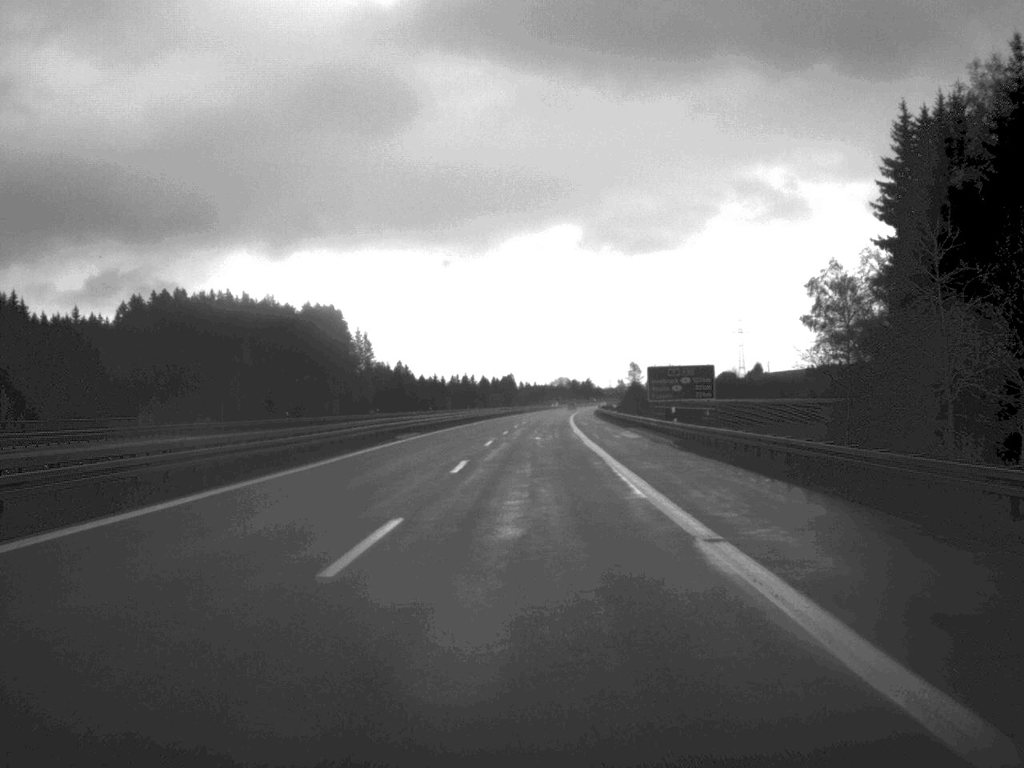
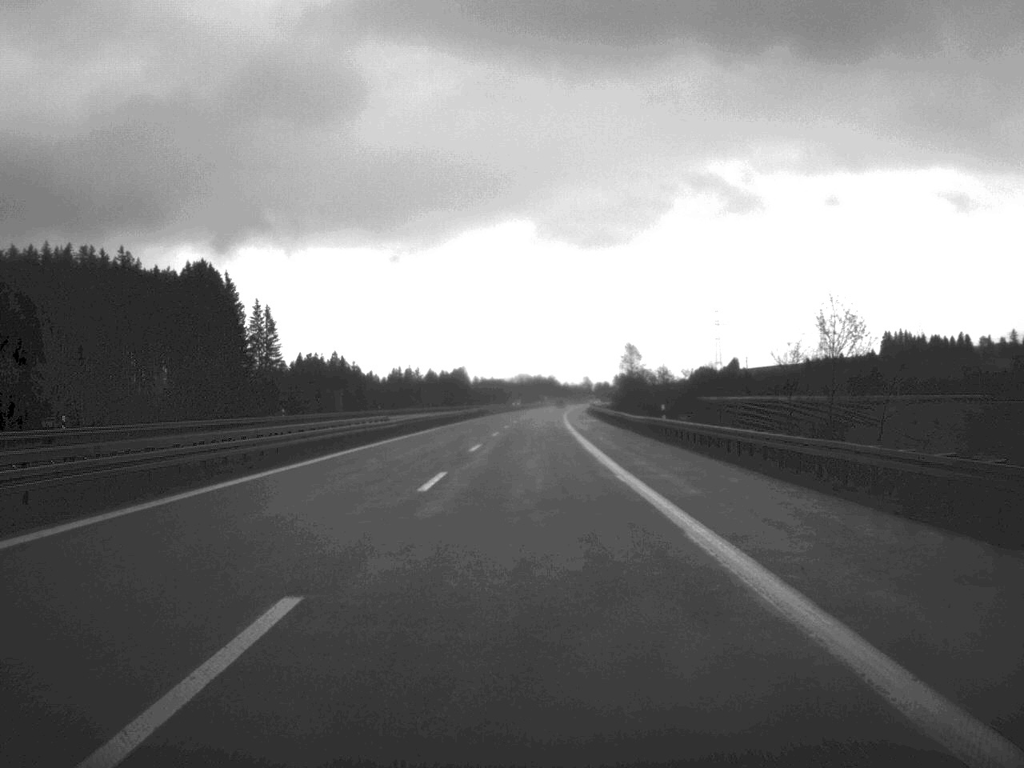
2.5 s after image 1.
(+1.4, +96.1) m; +2°
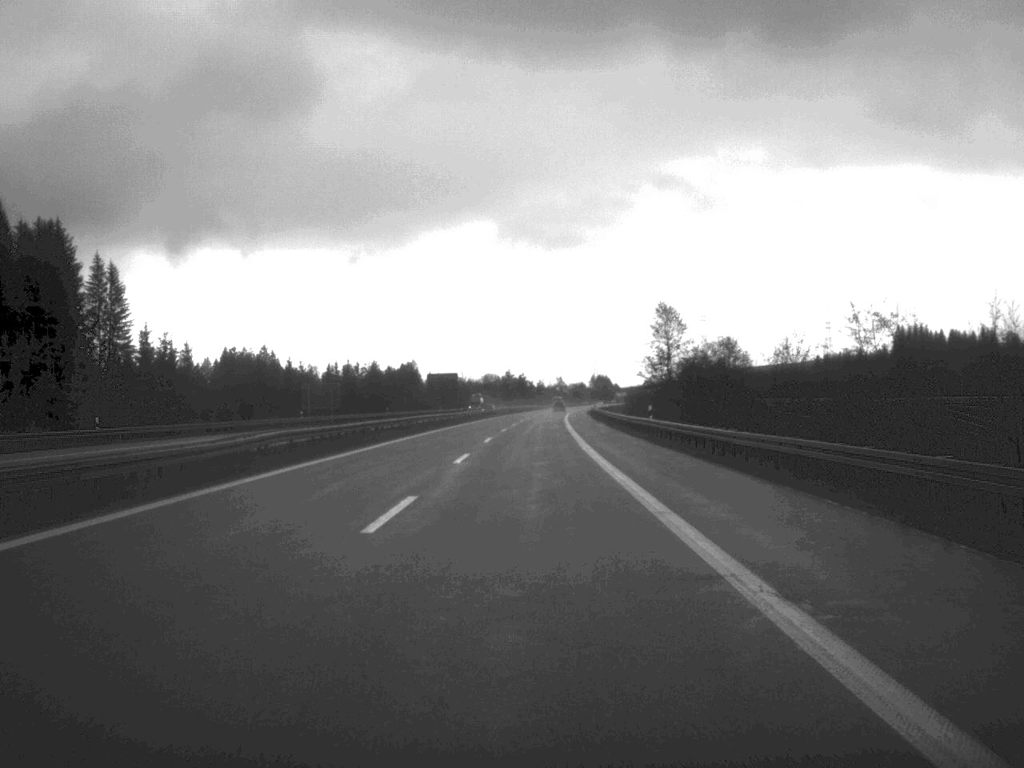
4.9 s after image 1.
(+1.1, +95.3) m; +1°
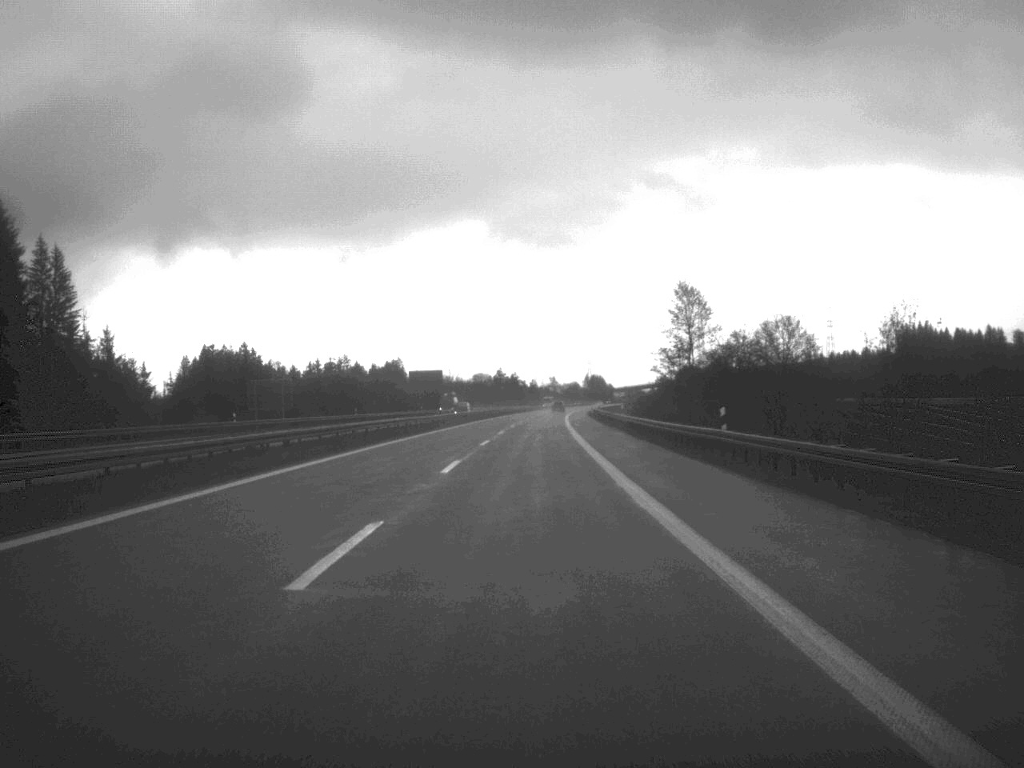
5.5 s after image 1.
(+0.1, +22.3) m; 0°
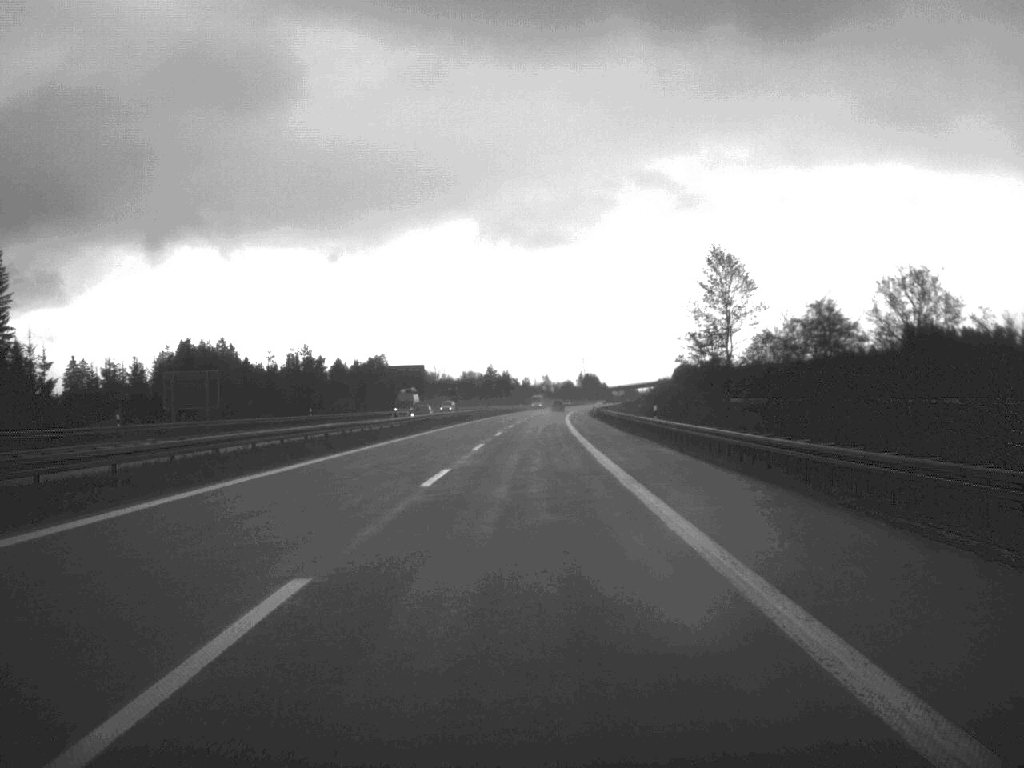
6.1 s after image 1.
(+0.1, +23.3) m; 0°
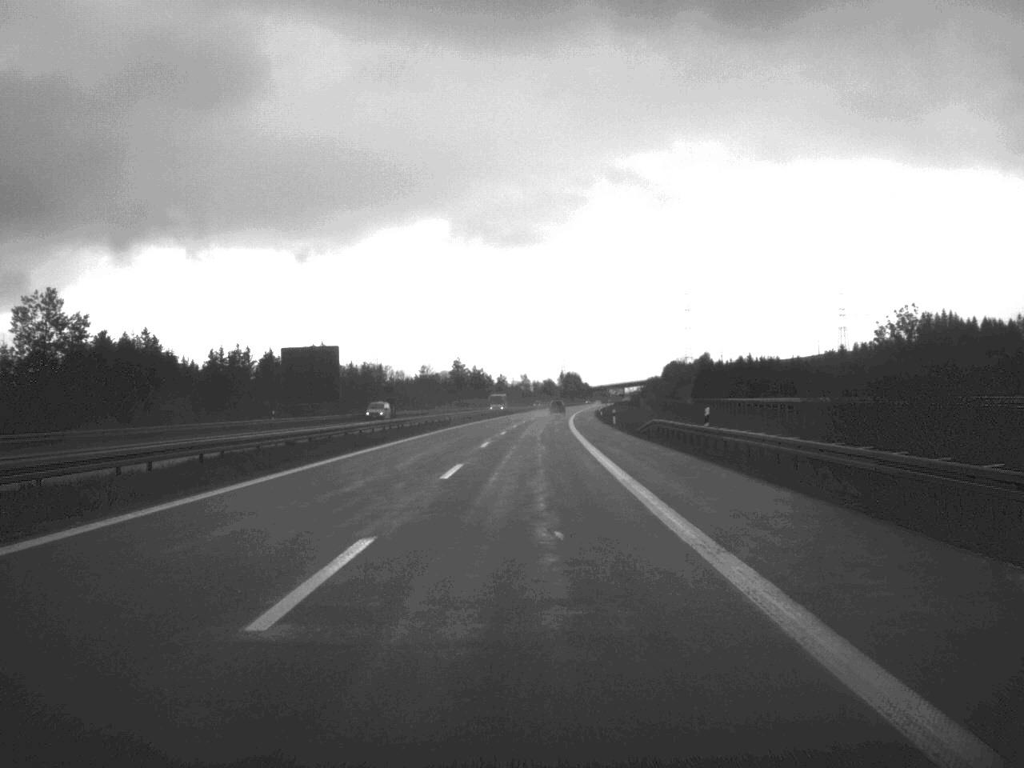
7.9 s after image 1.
(+0.6, +67.5) m; +1°
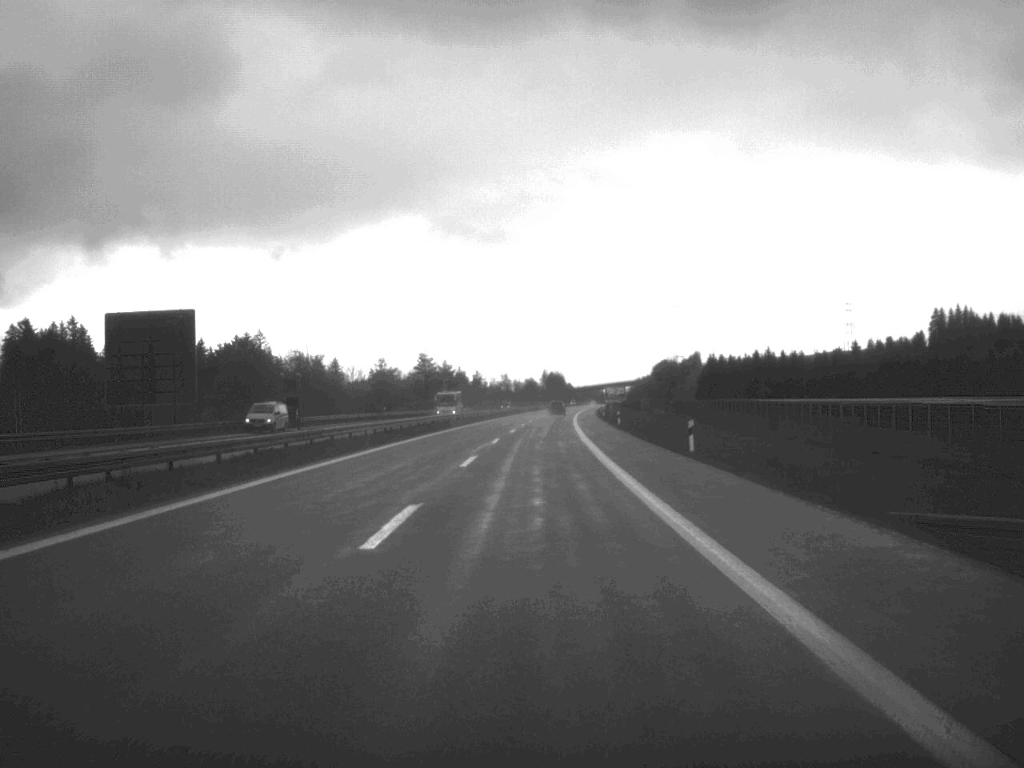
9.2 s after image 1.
(+0.3, +48.2) m; +1°
